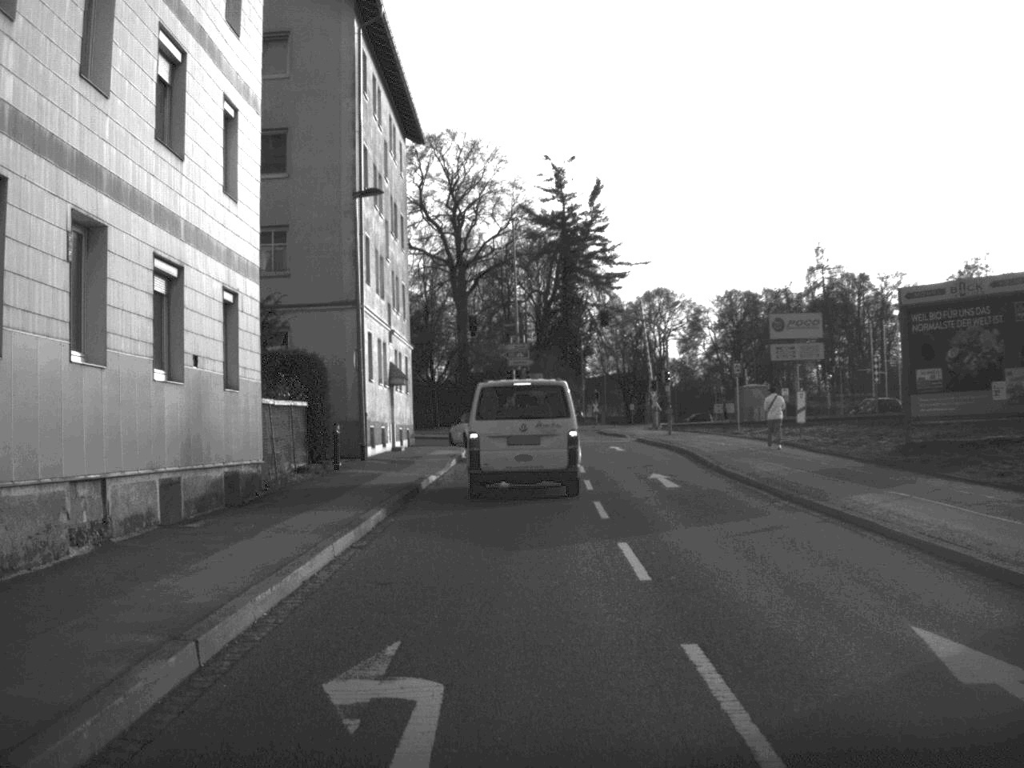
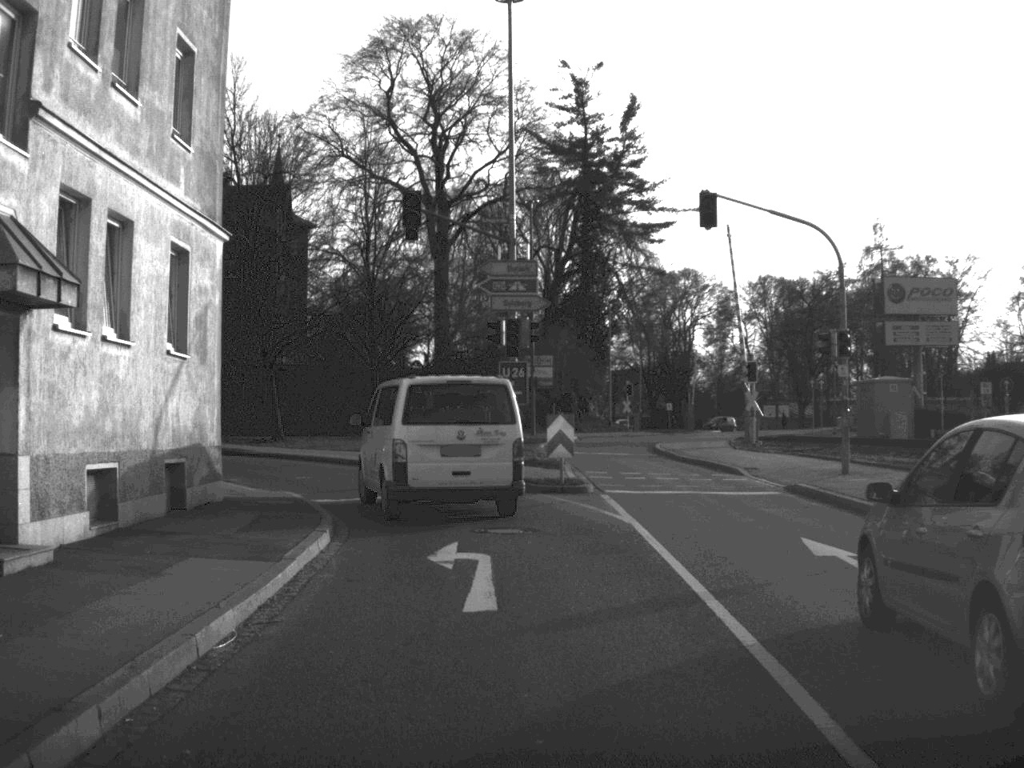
(0.0, +33.0) m; 0°
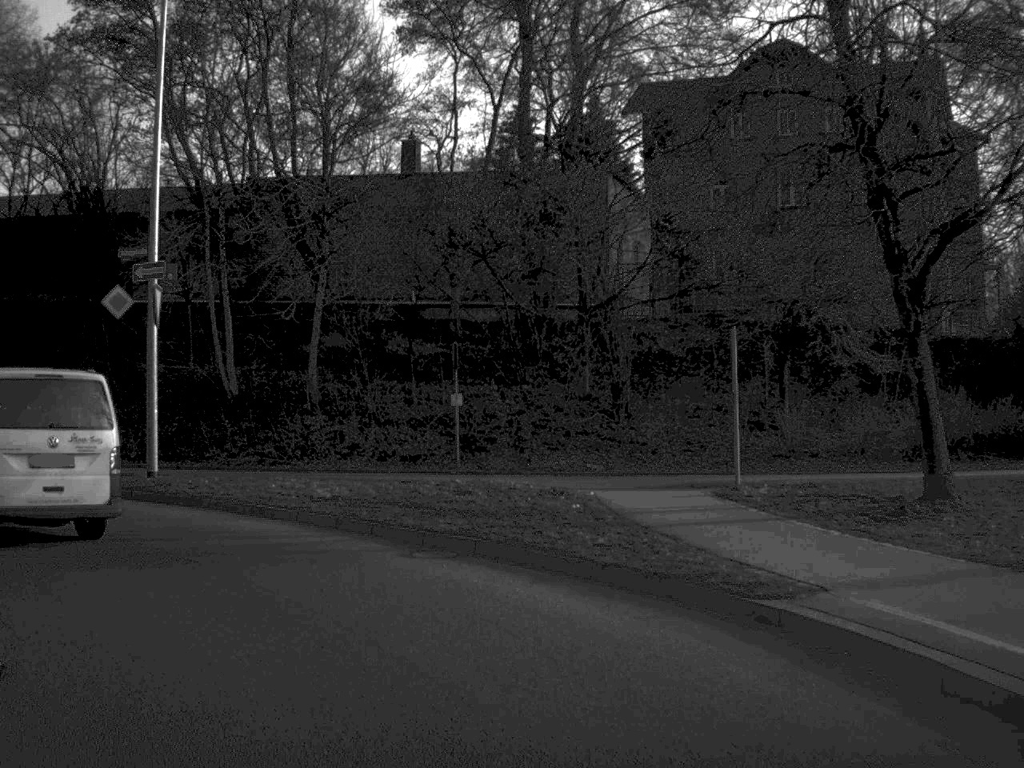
(-4.7, +28.3) m; -31°
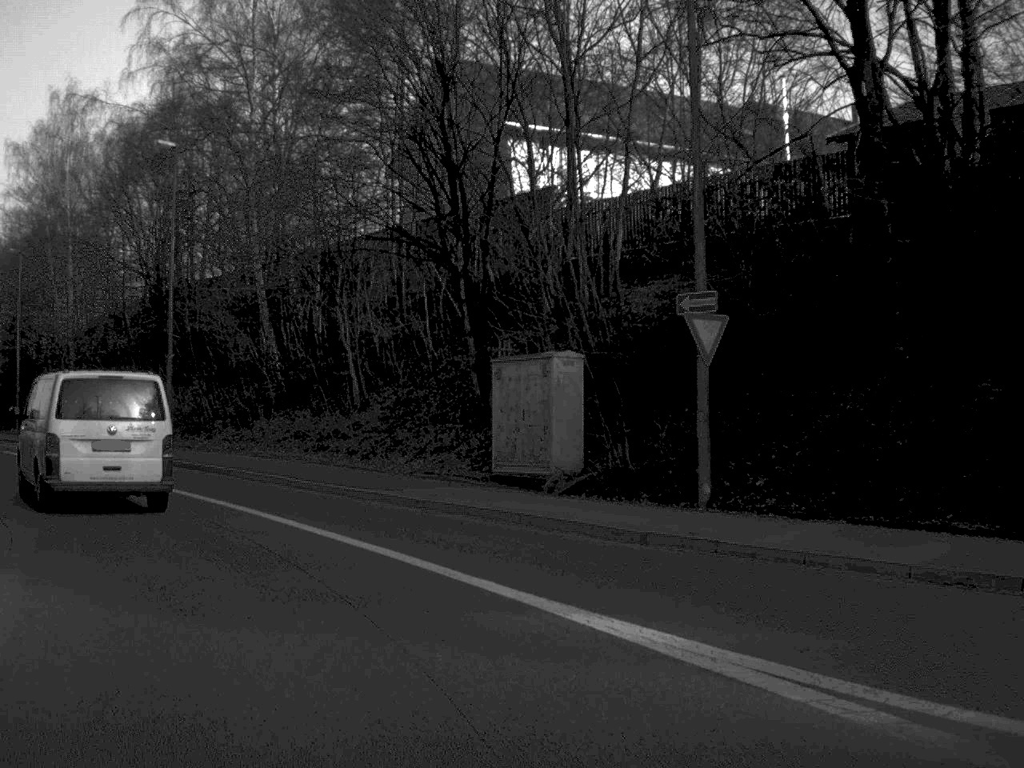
(-8.2, +18.5) m; -49°
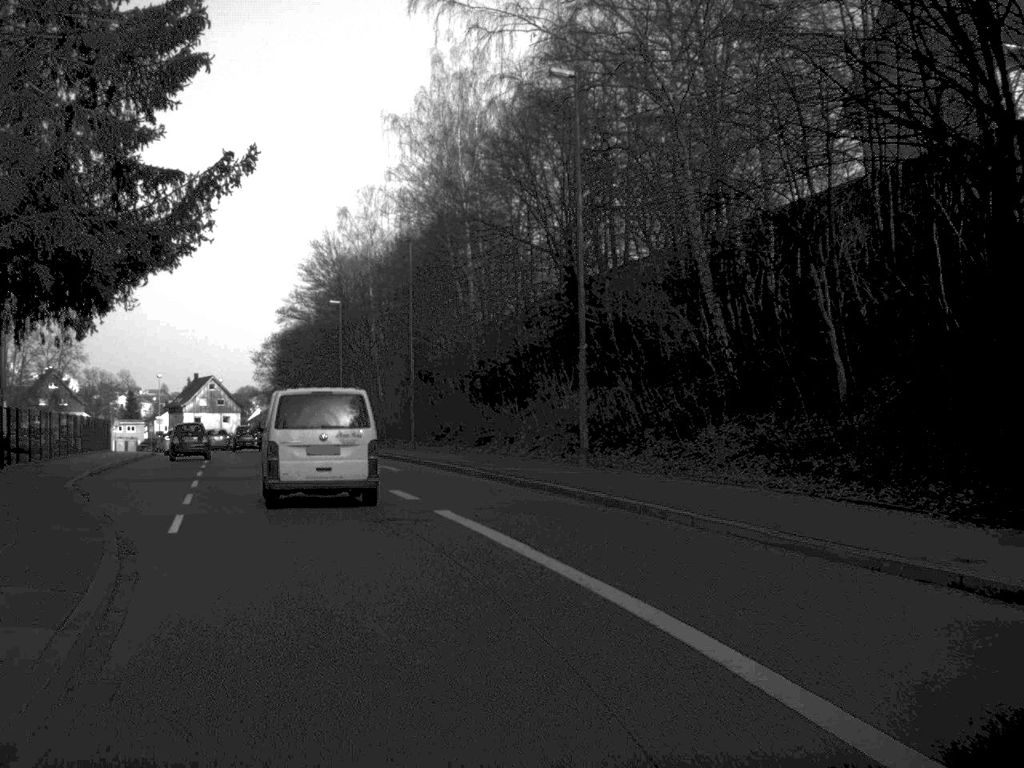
(-1.8, +10.2) m; -19°
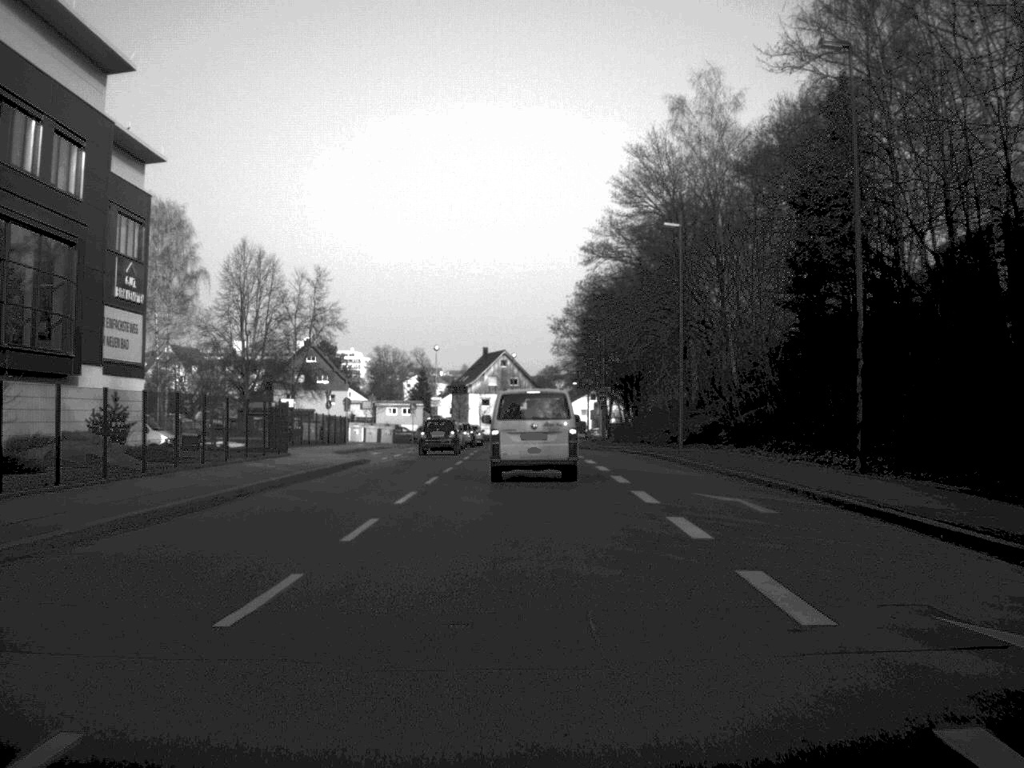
(-5.5, +31.5) m; -13°
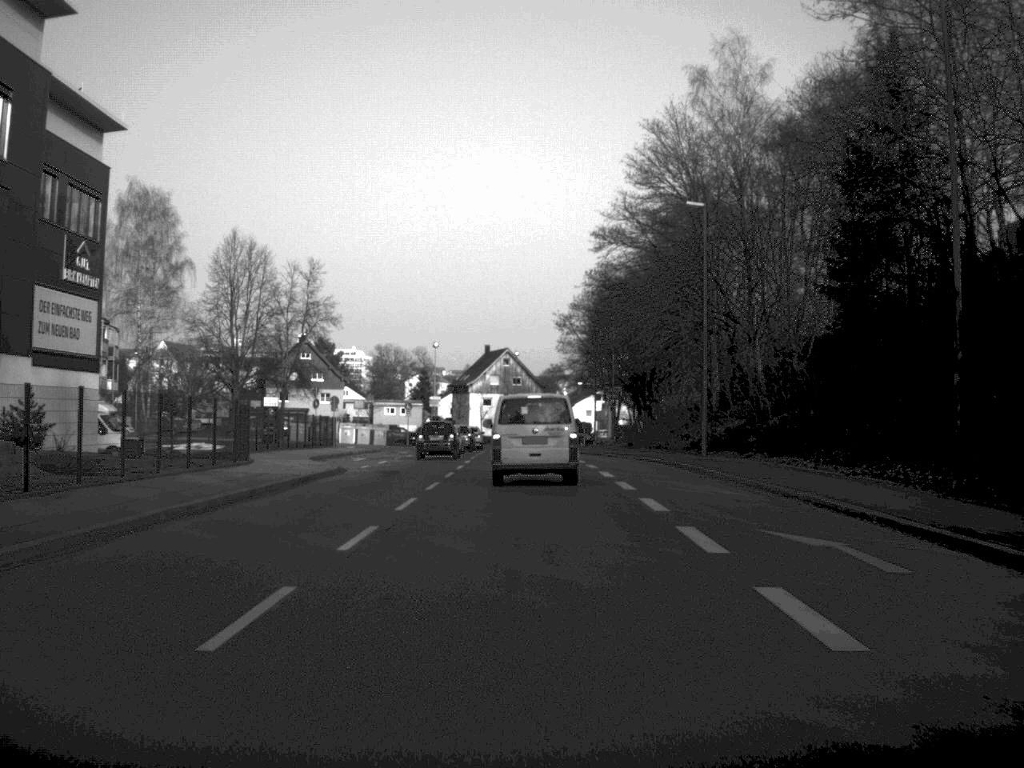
(0.0, +6.7) m; 0°
